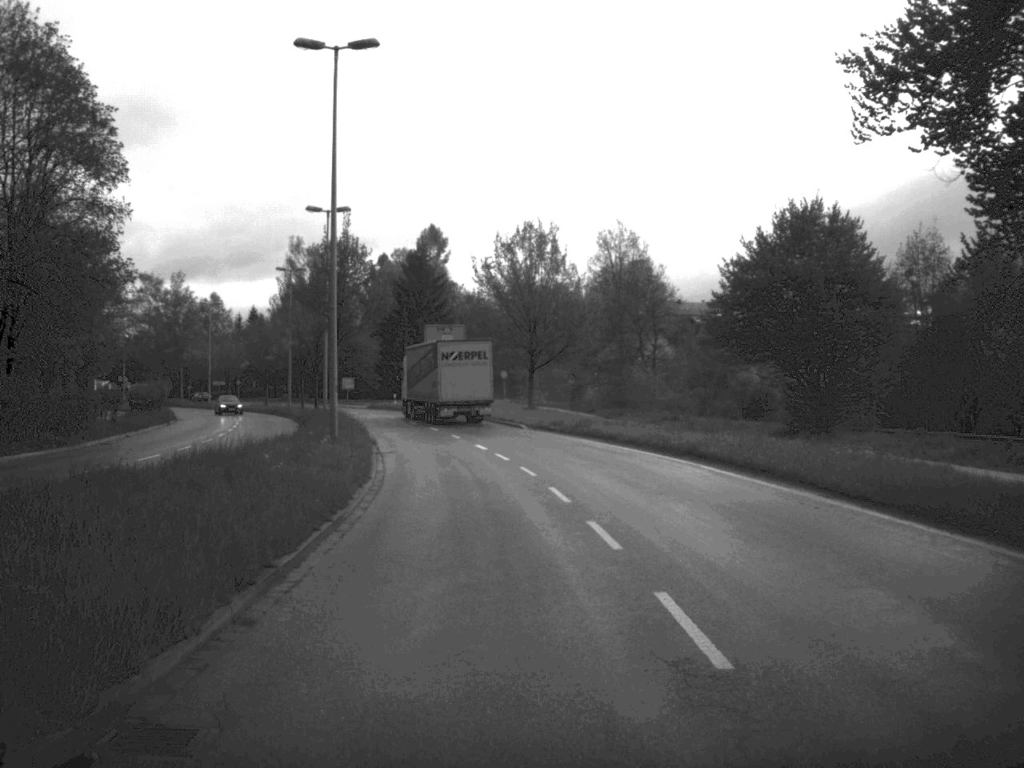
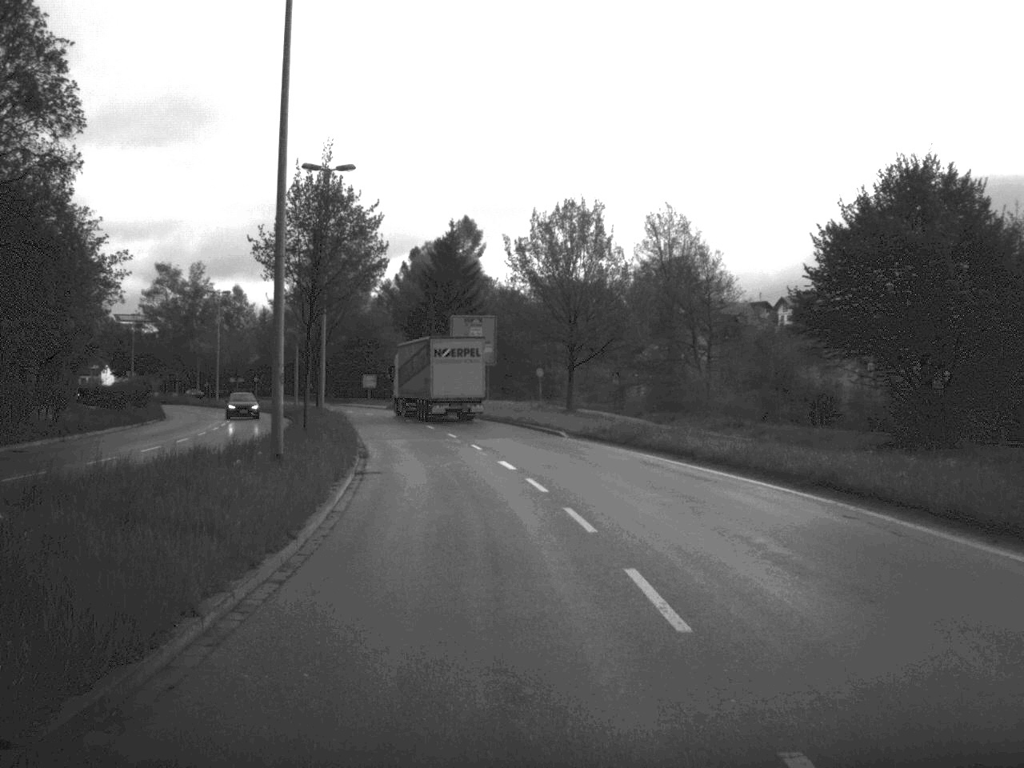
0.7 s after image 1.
(-0.2, +10.7) m; -2°
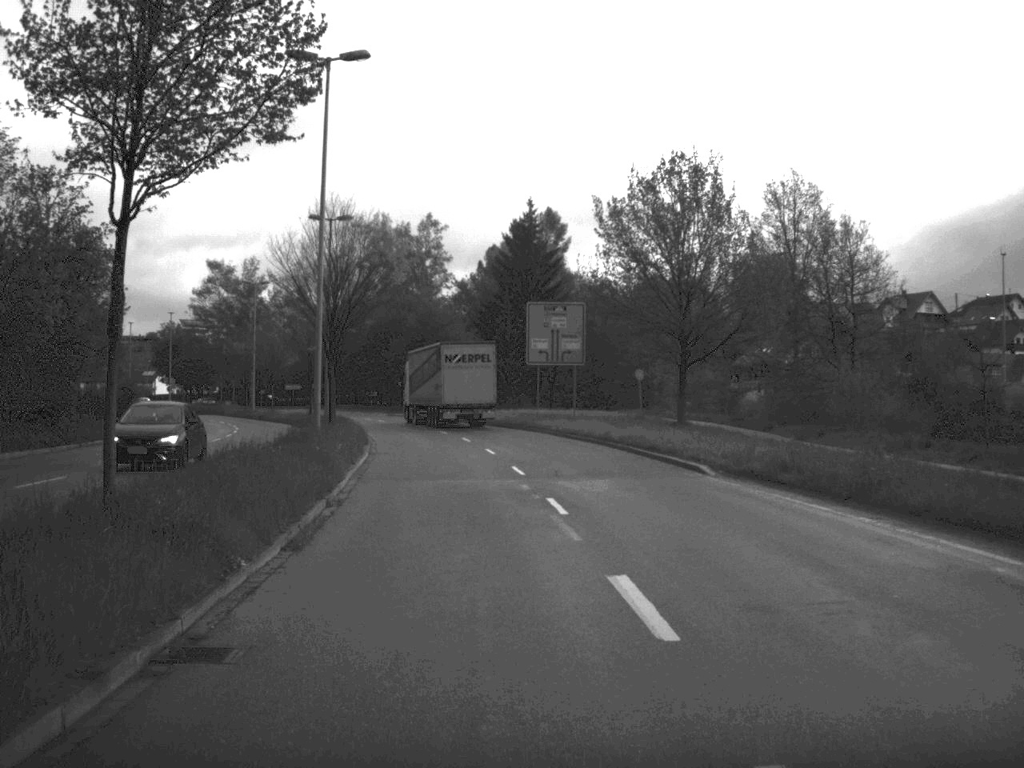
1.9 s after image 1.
(-0.6, +17.9) m; -4°
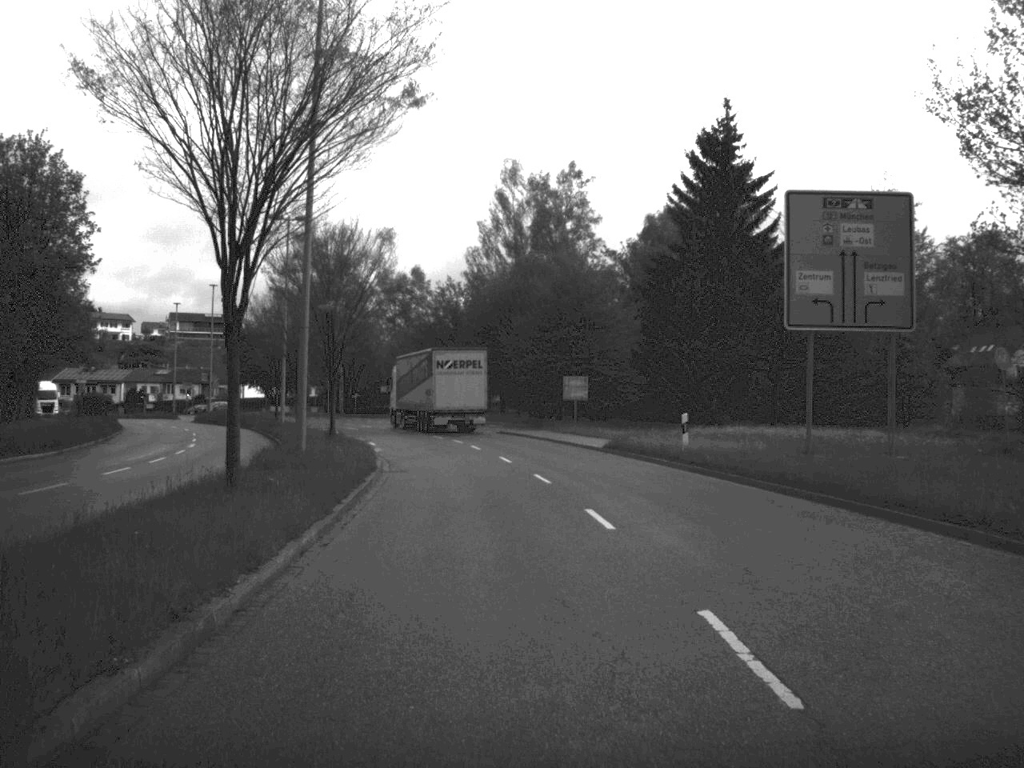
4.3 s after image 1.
(-2.4, +37.1) m; -7°
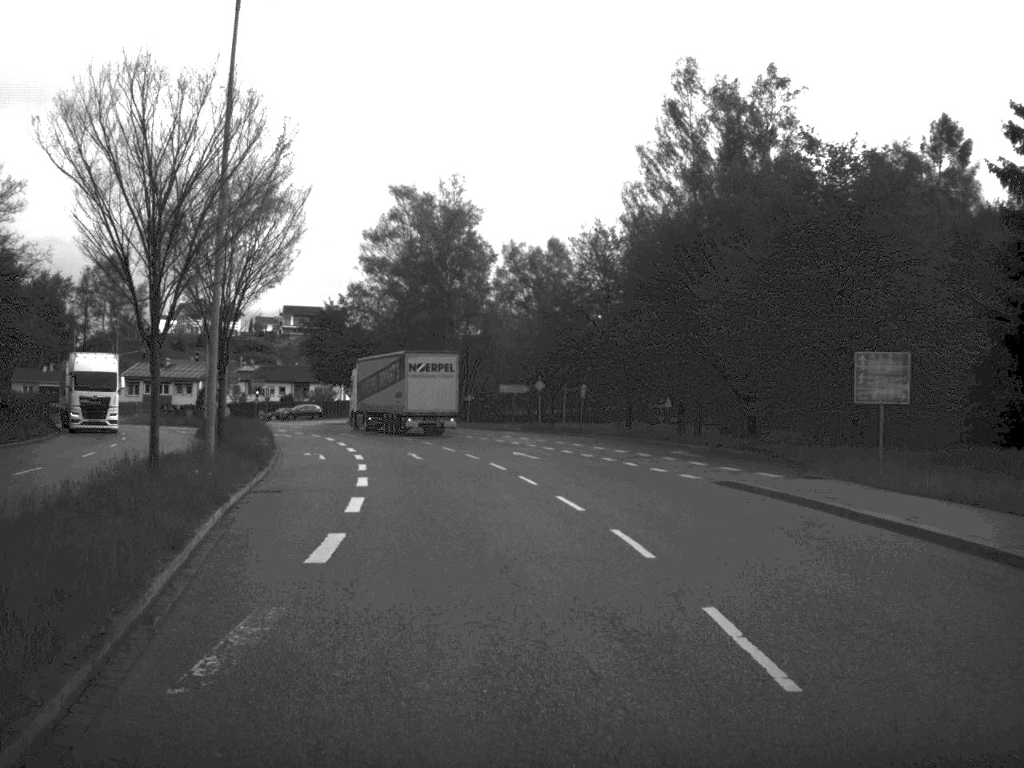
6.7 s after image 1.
(-2.0, +34.6) m; -7°
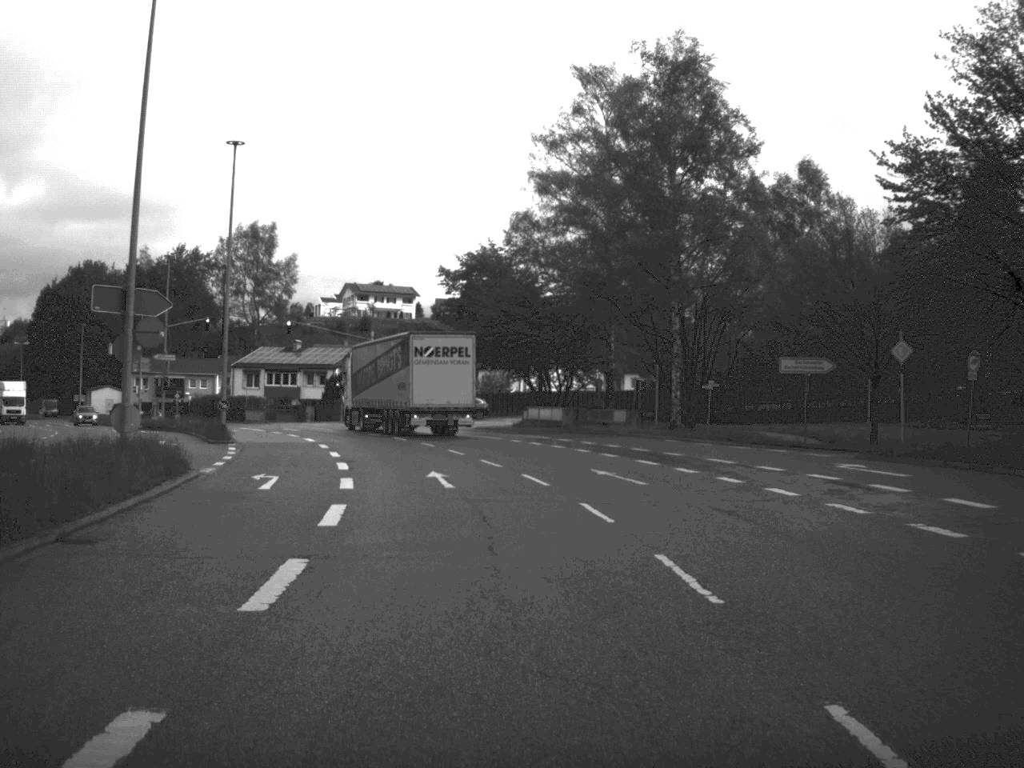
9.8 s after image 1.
(-3.2, +38.8) m; -9°
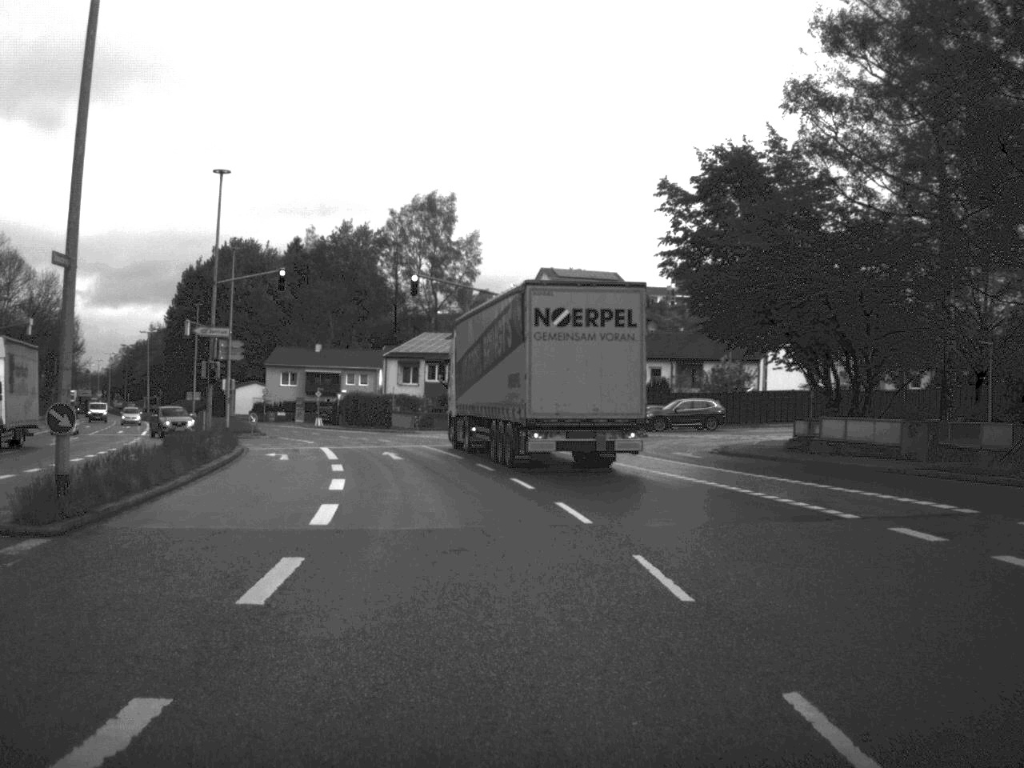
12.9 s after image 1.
(-2.2, +29.2) m; -9°
